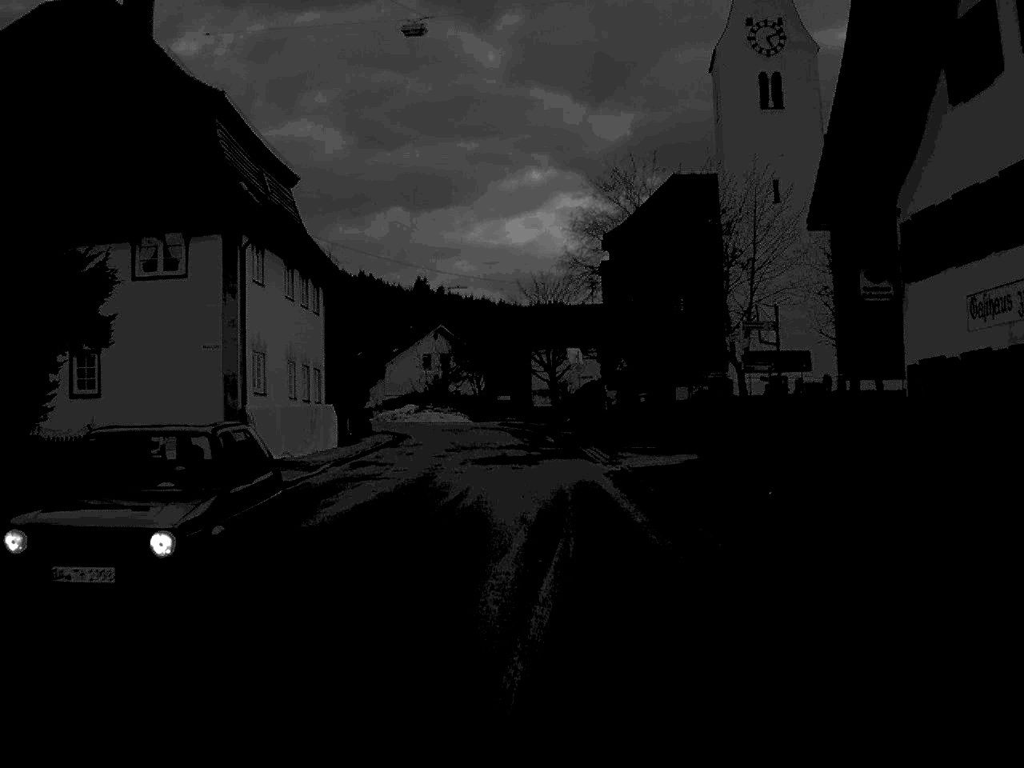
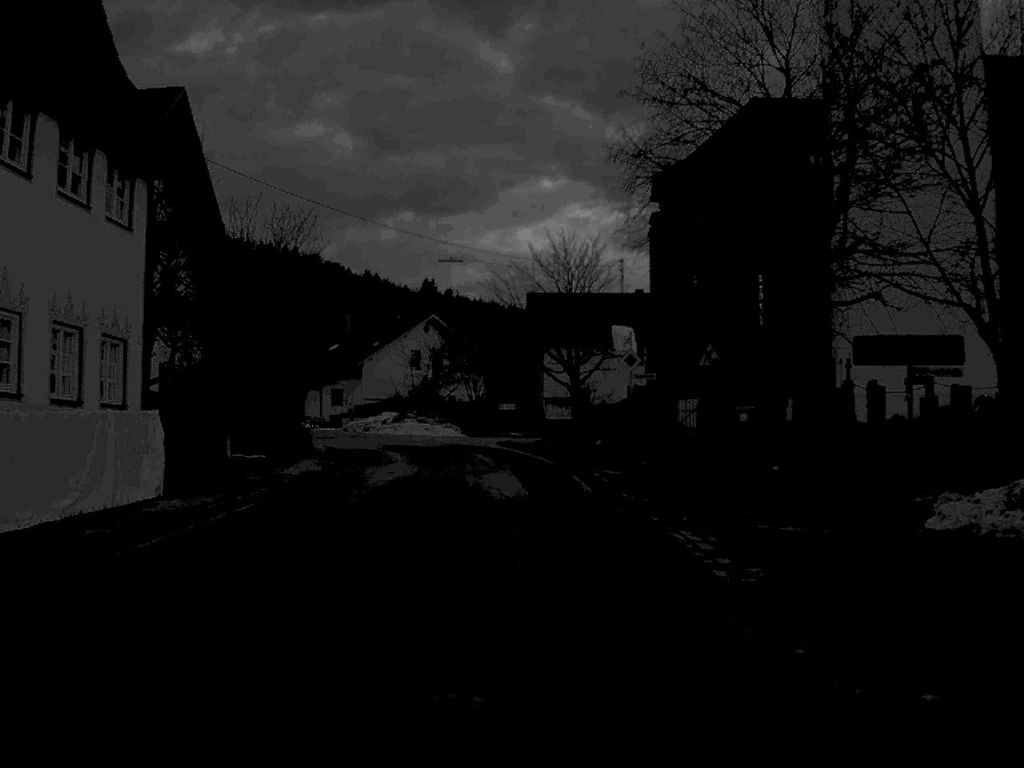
(-0.1, +21.6) m; 0°
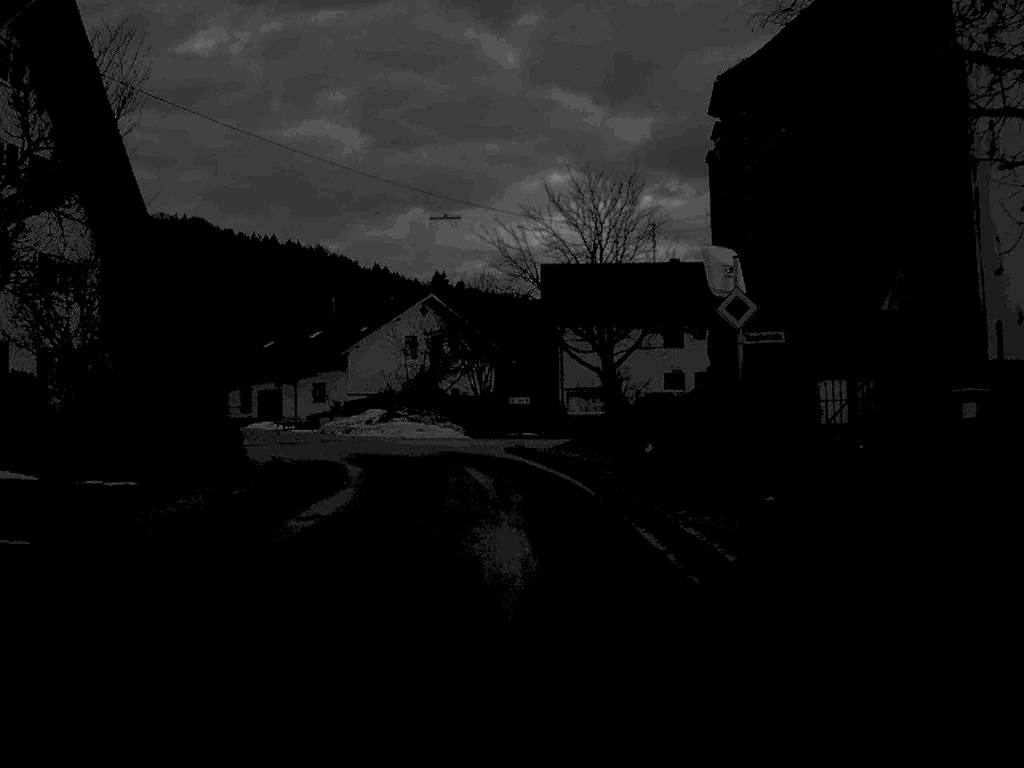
(-0.1, +14.2) m; -1°
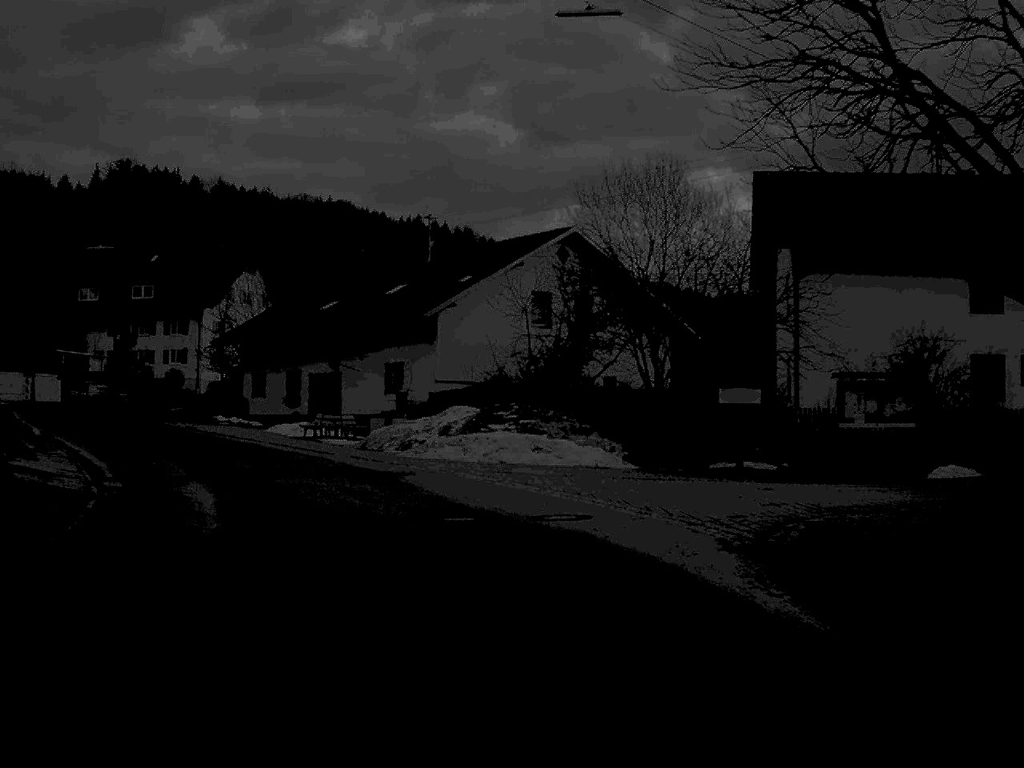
(-1.3, +29.1) m; -7°
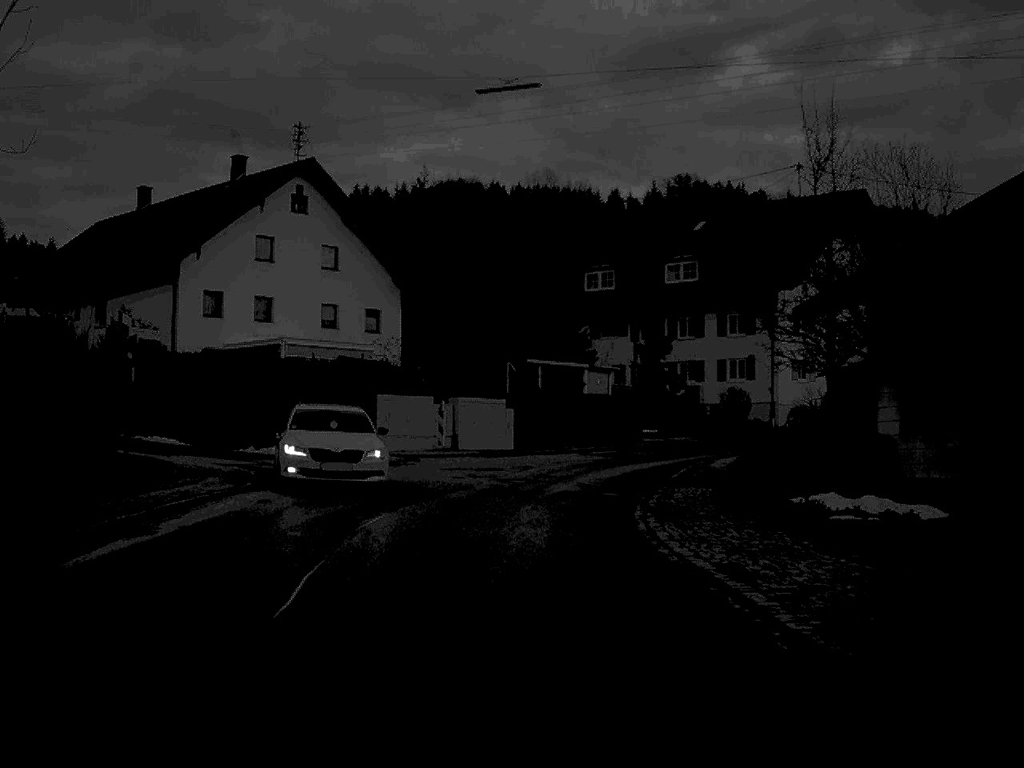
(-8.2, +34.4) m; -26°
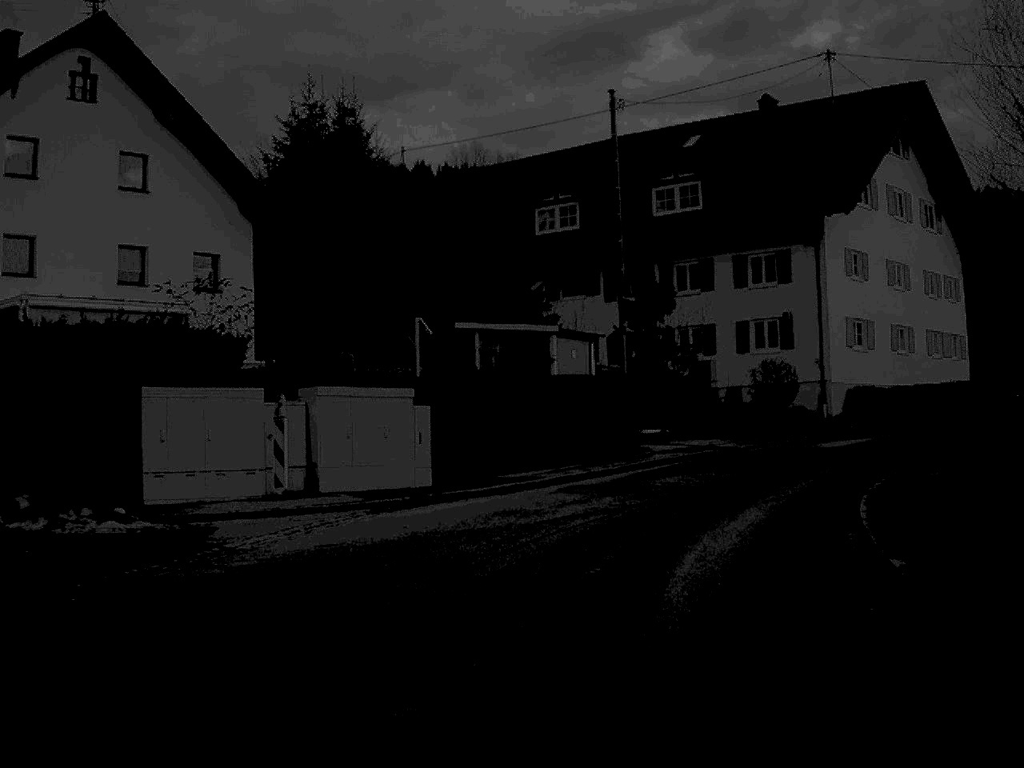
(+0.1, +20.1) m; +3°
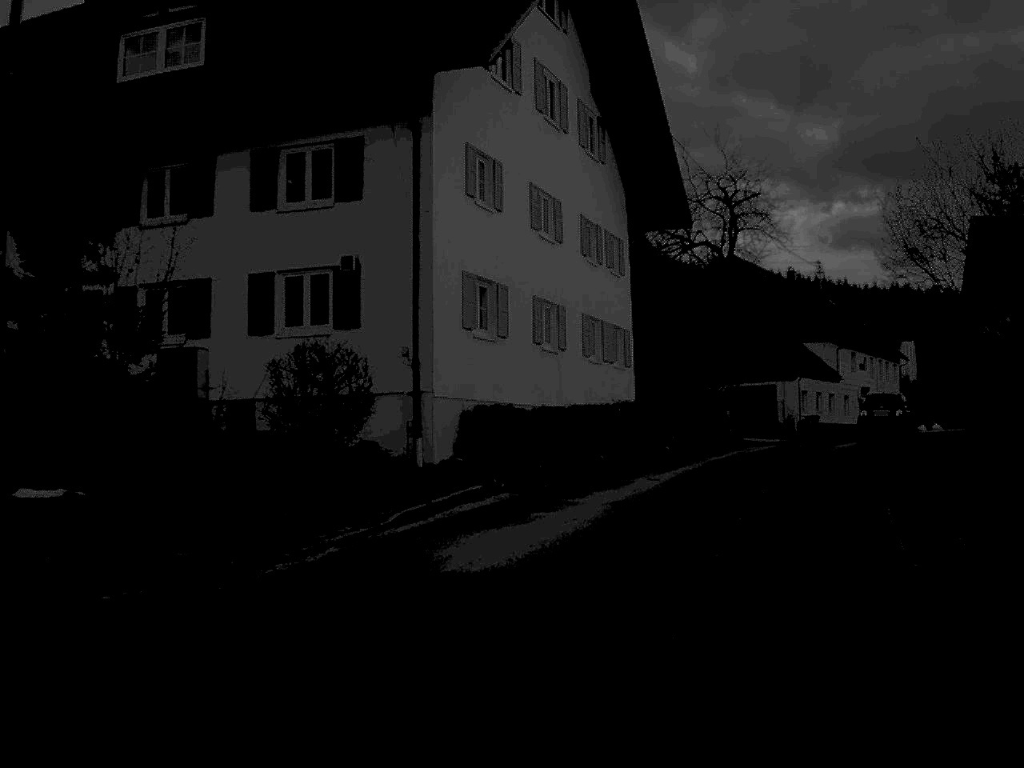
(+3.4, +20.4) m; +21°
